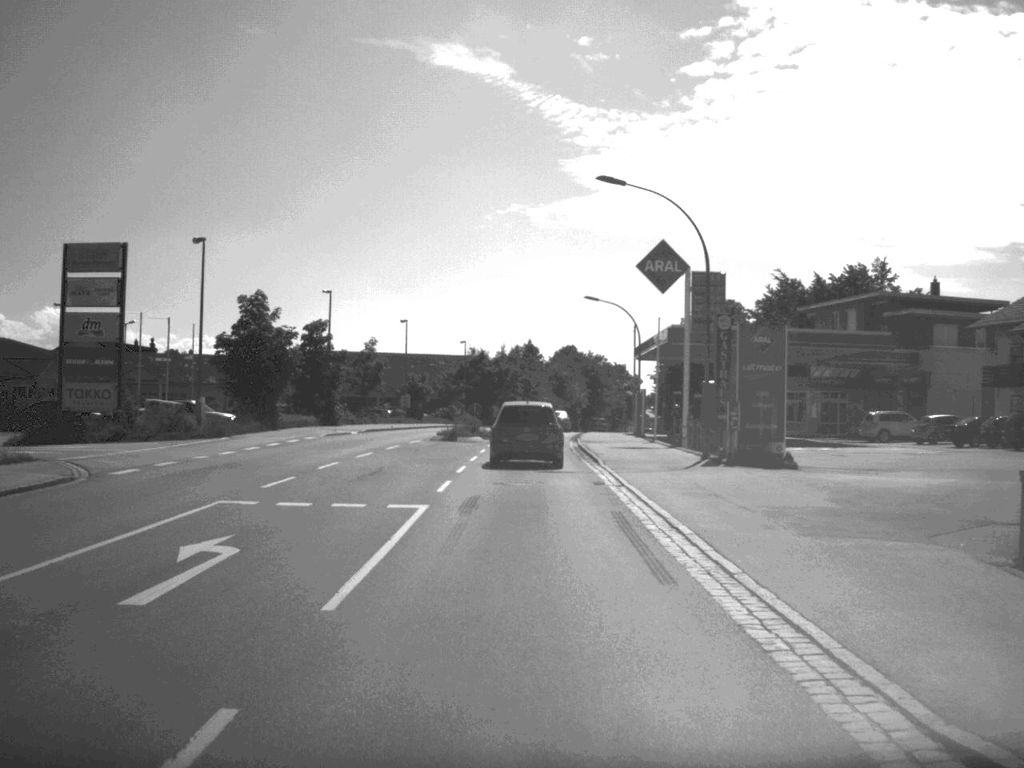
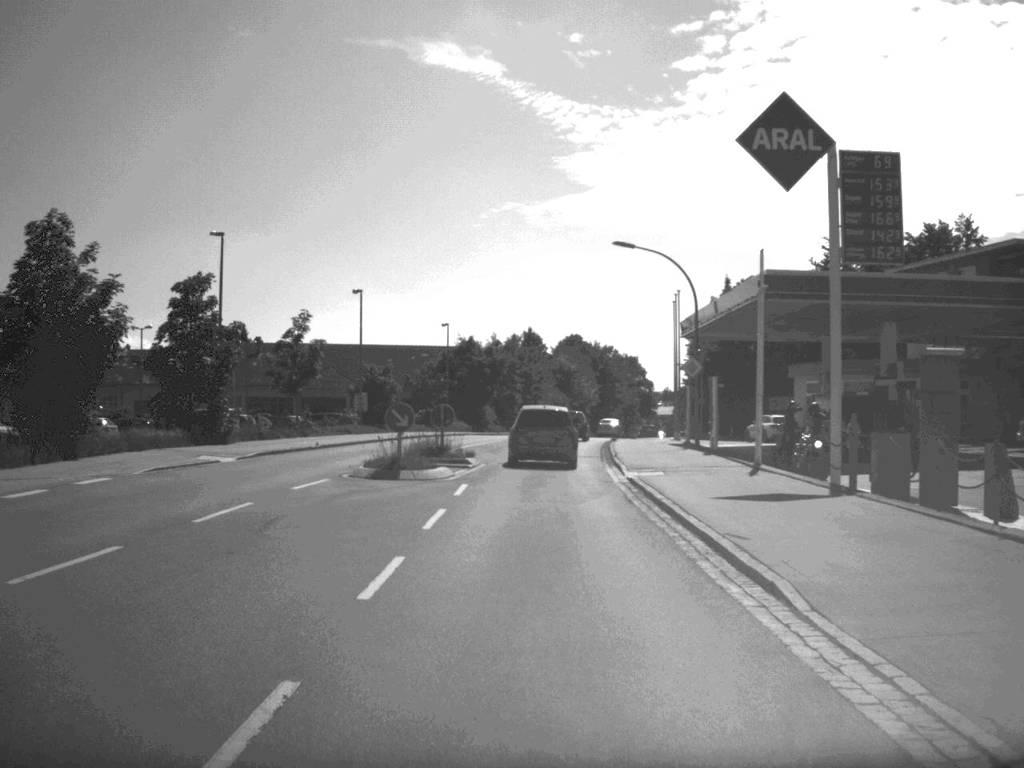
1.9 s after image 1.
(-0.1, +23.1) m; 0°
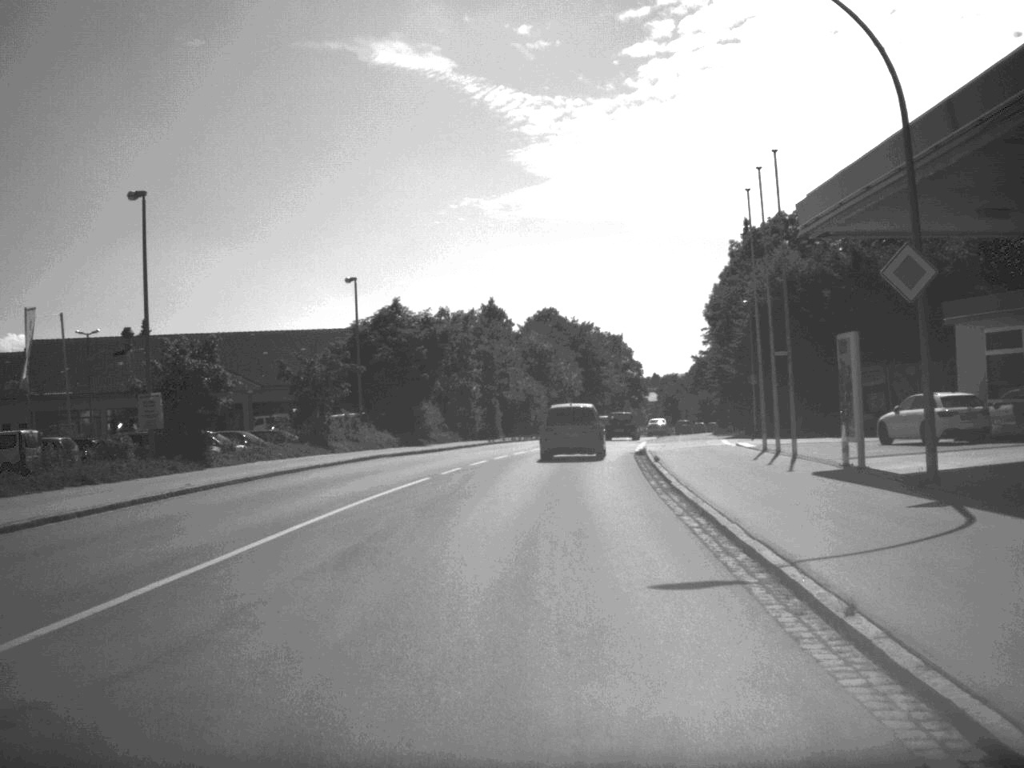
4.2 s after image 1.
(+0.3, +30.0) m; +1°
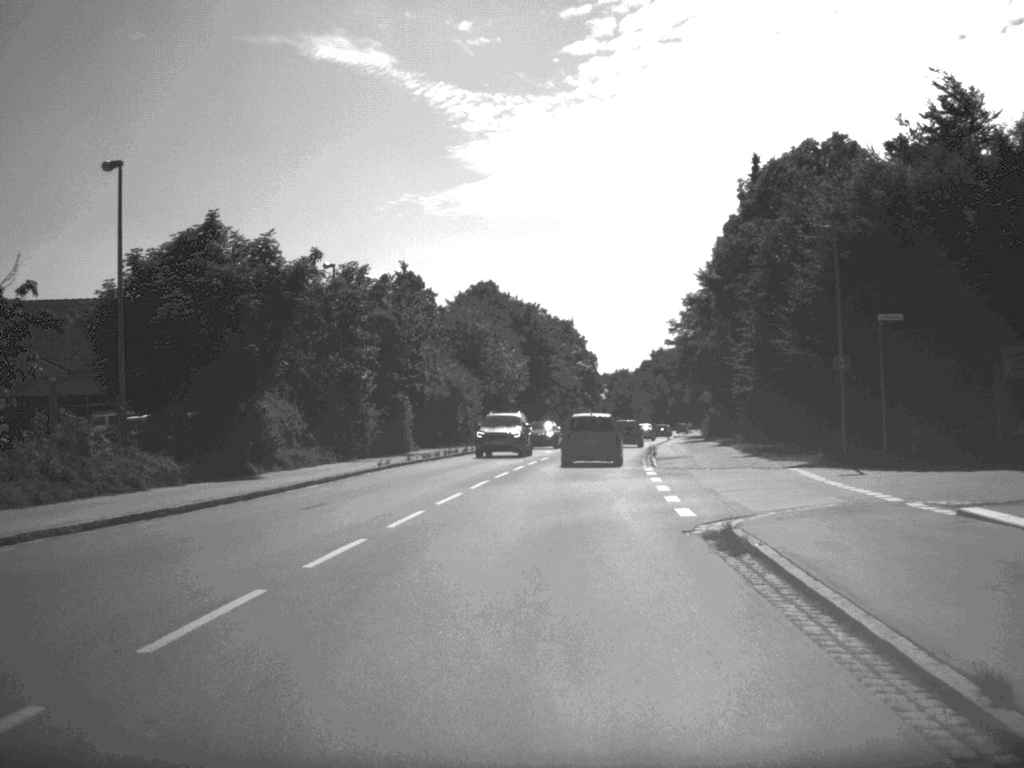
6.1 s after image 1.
(+0.5, +24.7) m; +3°
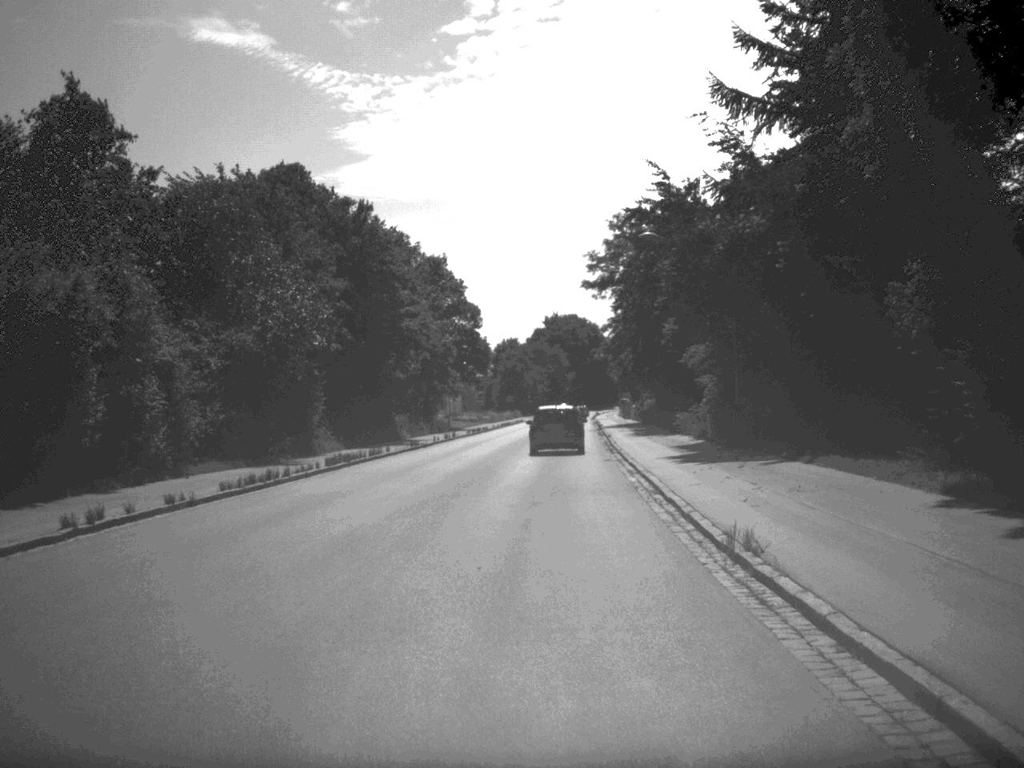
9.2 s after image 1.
(+2.0, +42.2) m; +5°
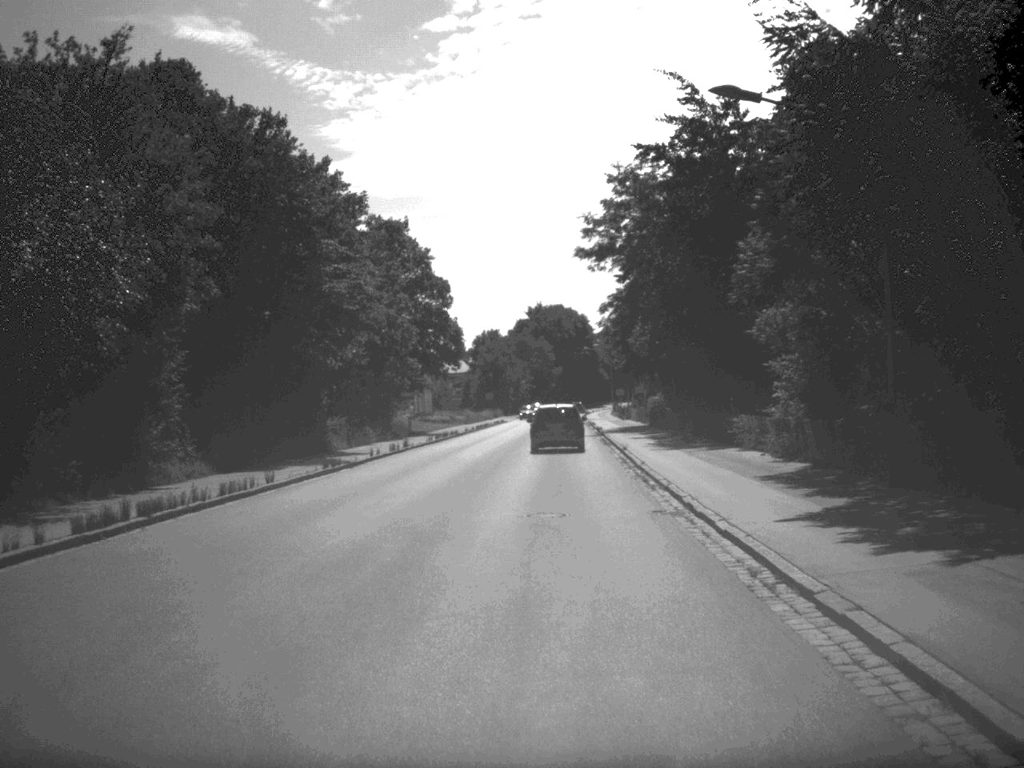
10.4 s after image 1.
(+0.1, +17.2) m; +1°
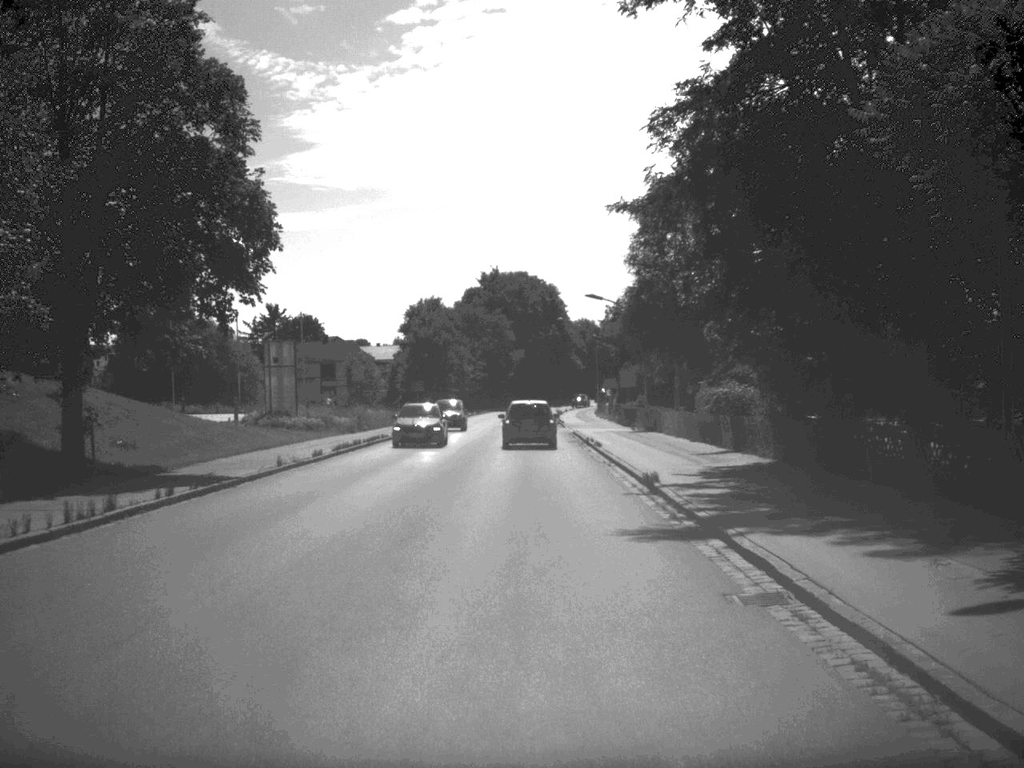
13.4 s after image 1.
(+0.9, +45.8) m; +2°
